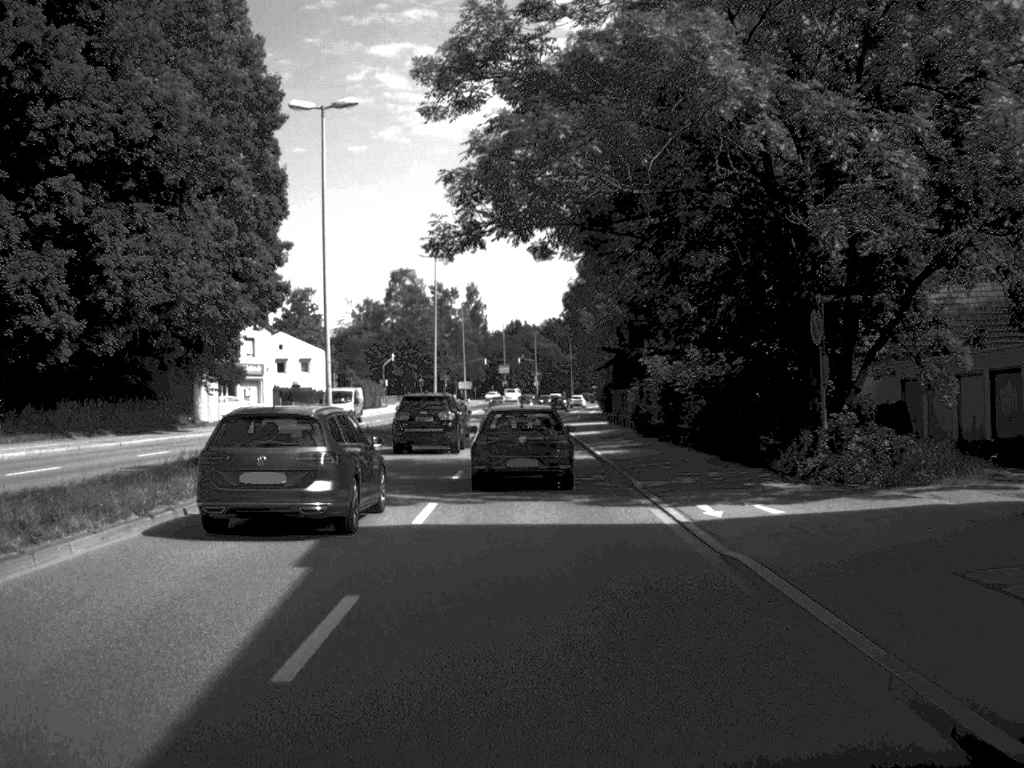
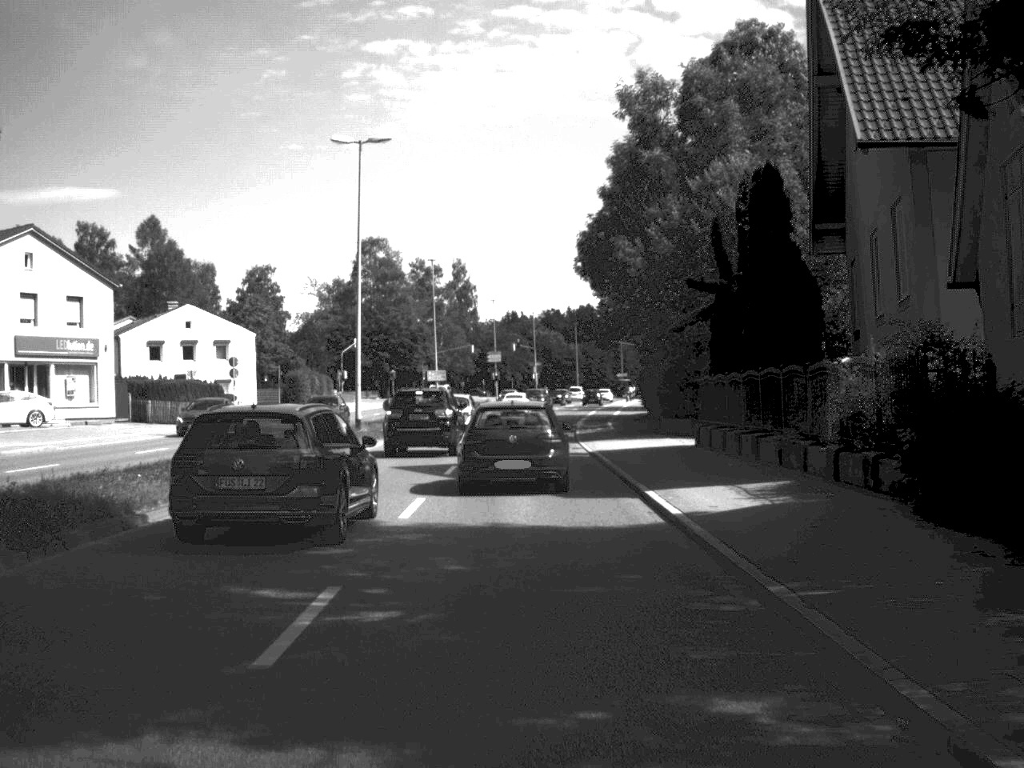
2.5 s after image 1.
(0.0, +35.0) m; 0°
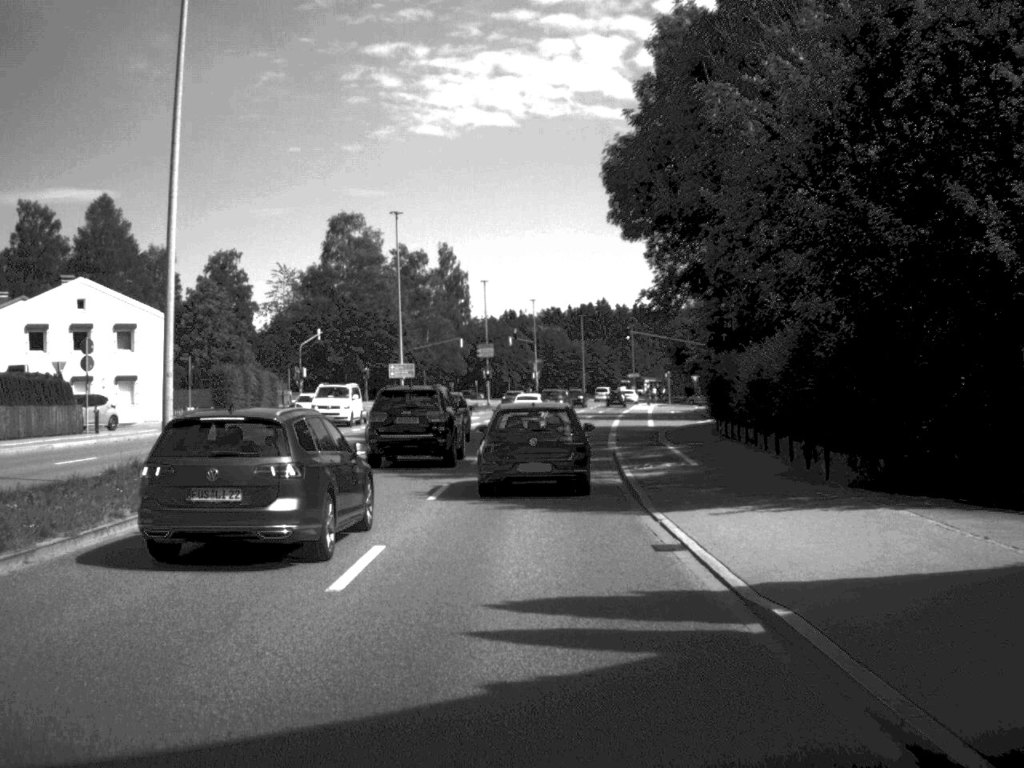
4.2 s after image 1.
(0.0, +23.5) m; 0°
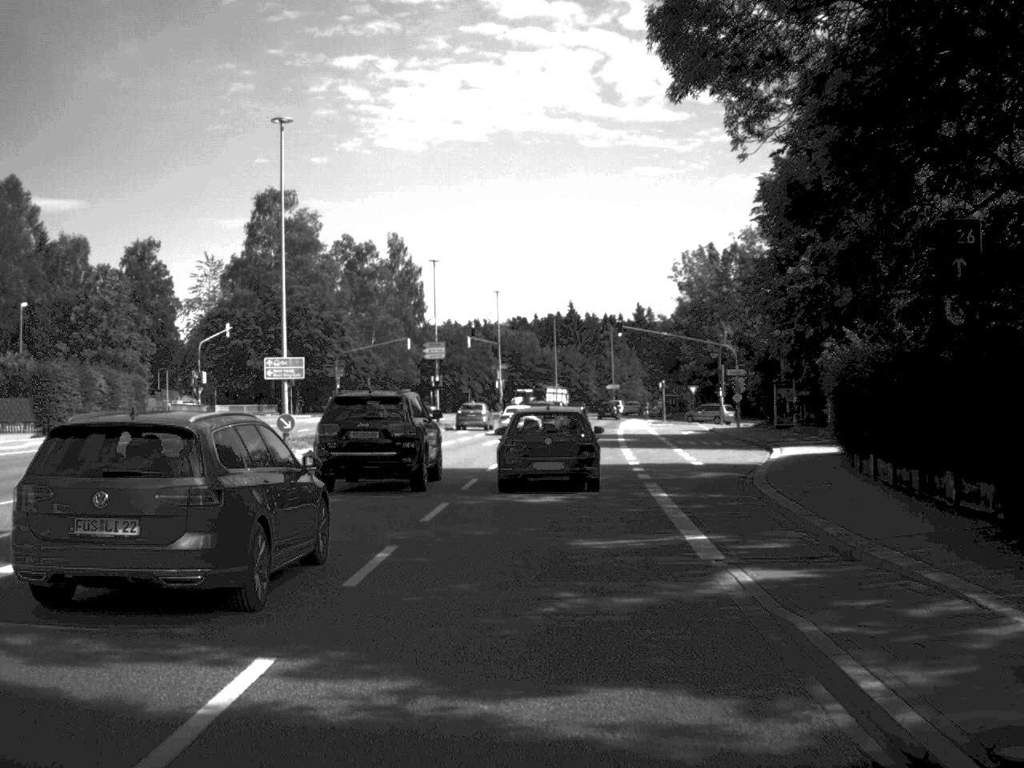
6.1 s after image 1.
(+0.2, +23.5) m; +1°
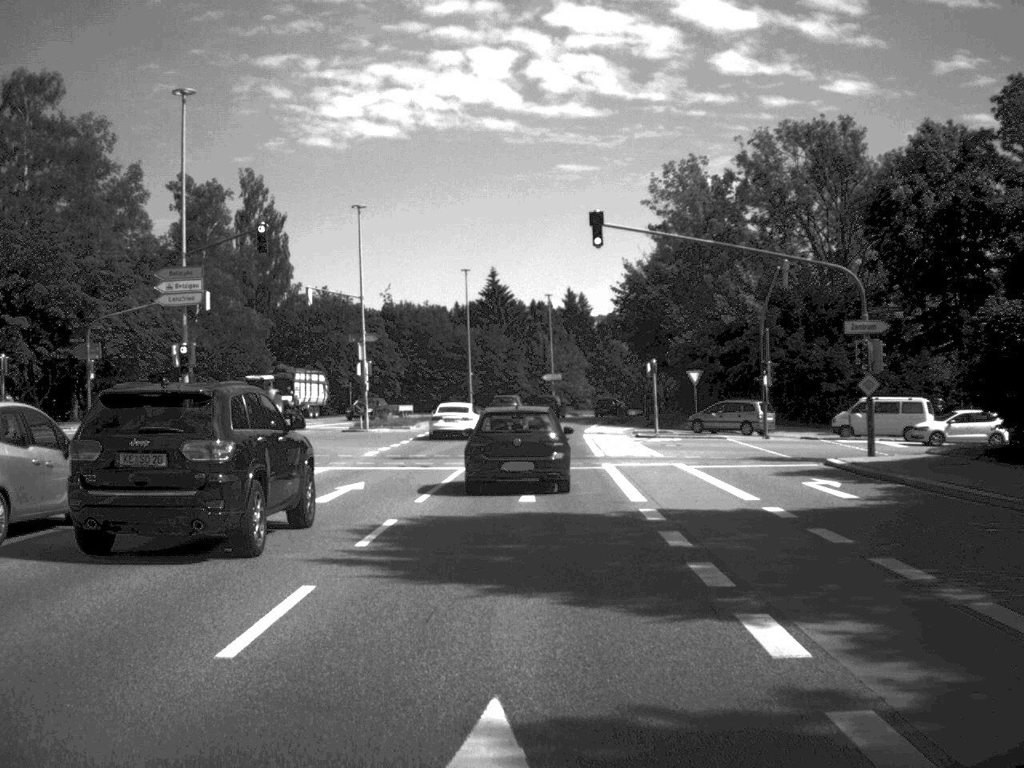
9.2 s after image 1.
(+1.6, +44.3) m; +3°
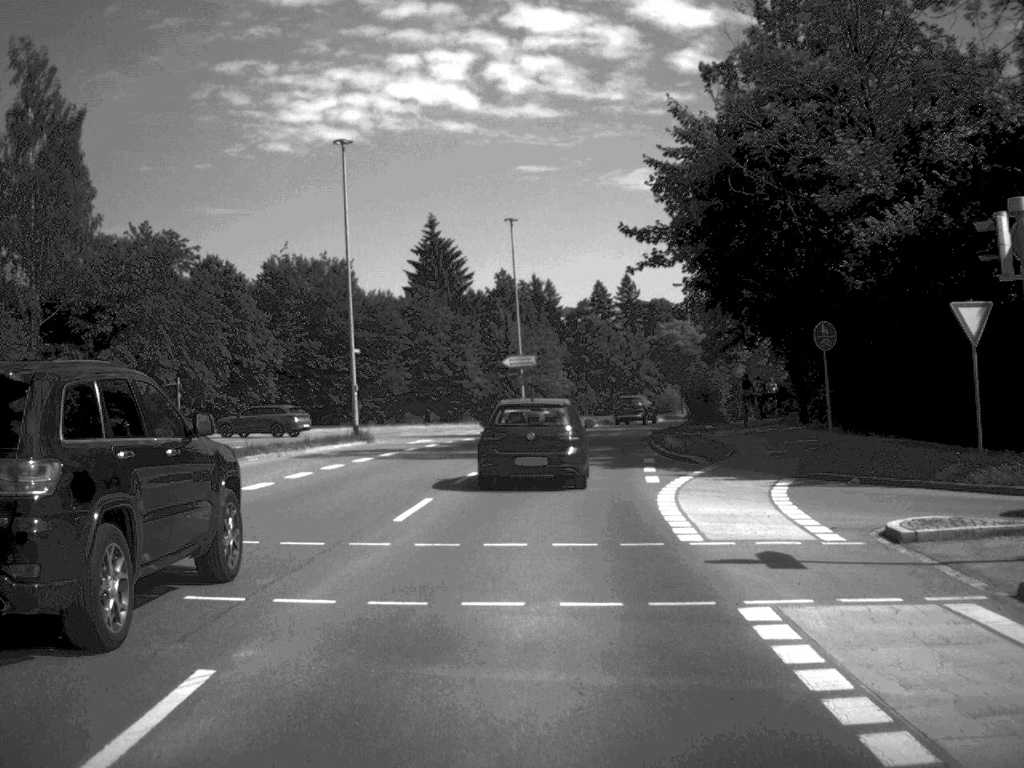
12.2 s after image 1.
(+0.5, +45.6) m; +1°
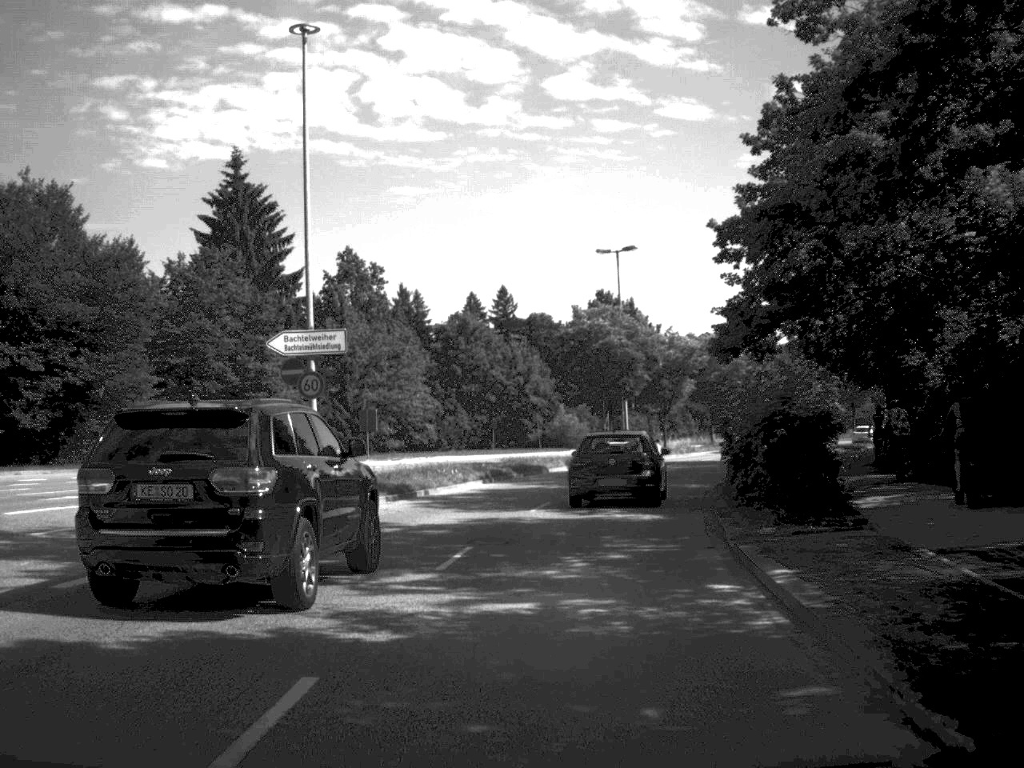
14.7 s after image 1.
(+1.4, +35.1) m; +6°
